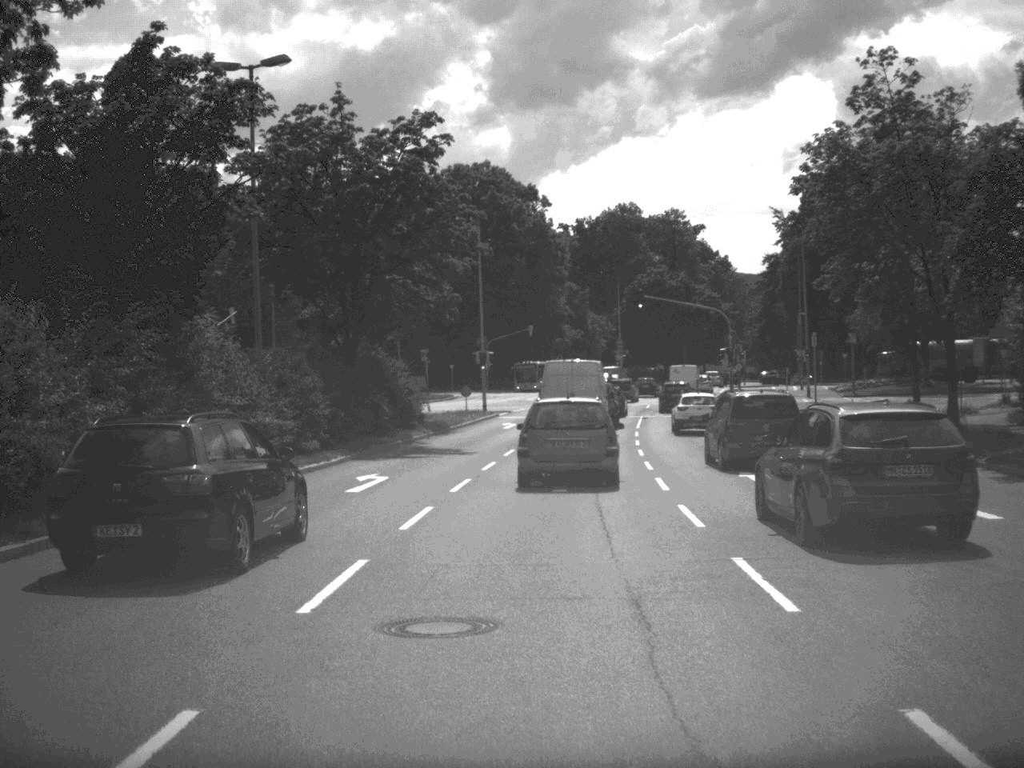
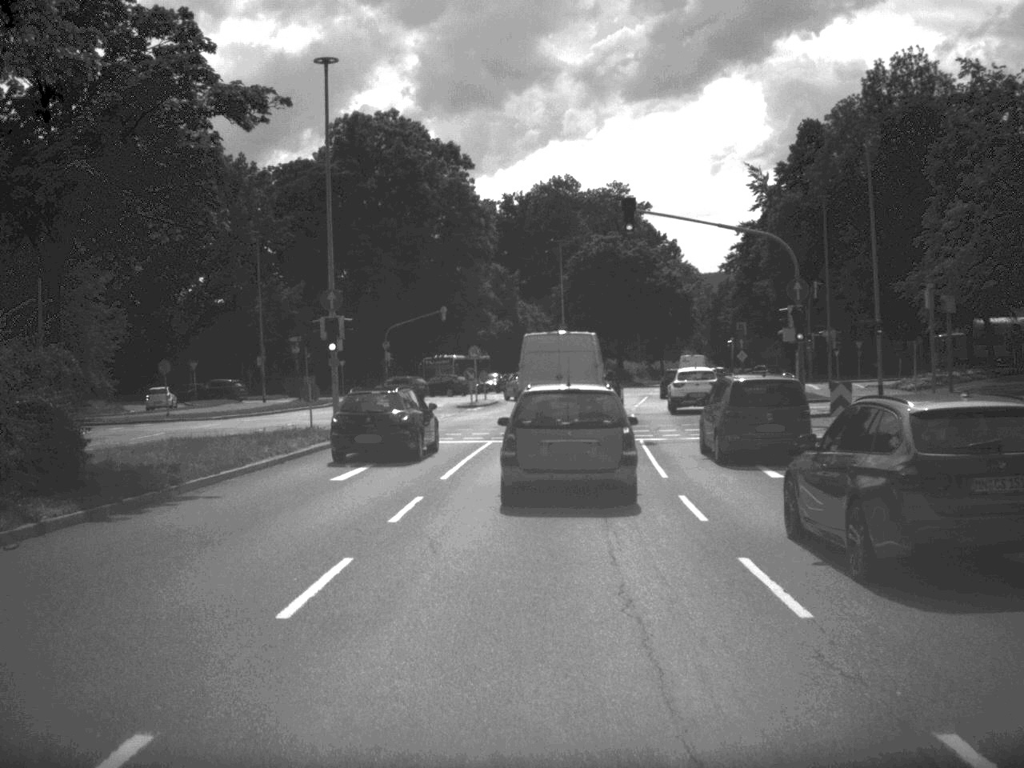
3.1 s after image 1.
(+0.9, +30.1) m; +3°
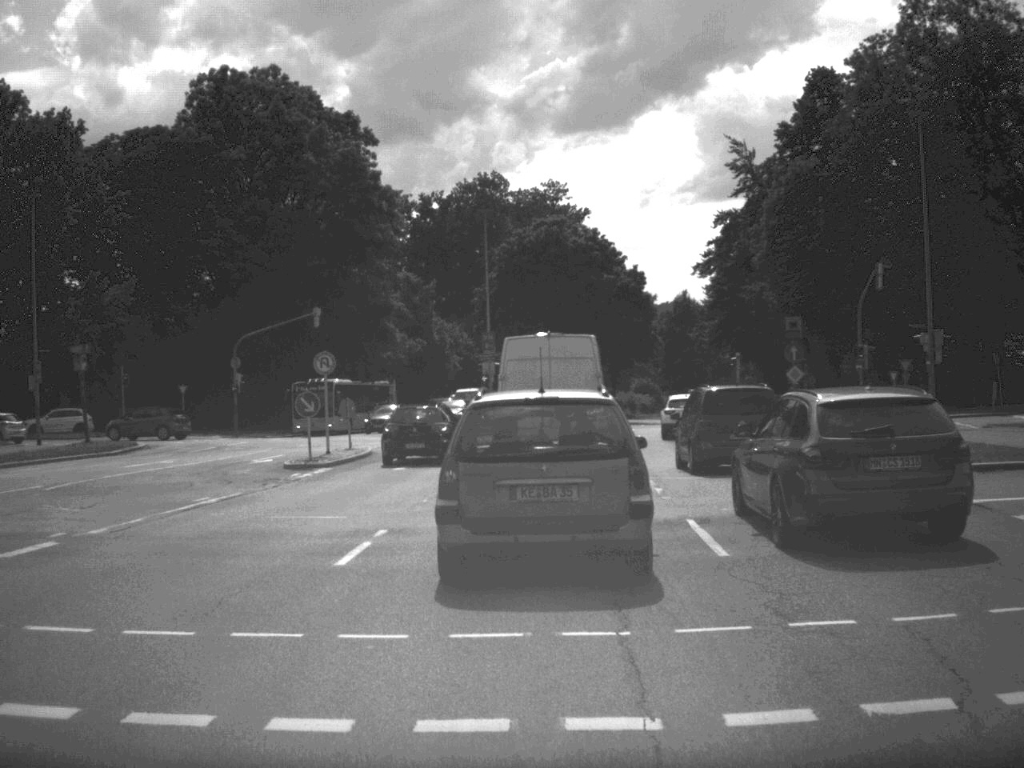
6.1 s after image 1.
(+0.7, +27.7) m; +3°
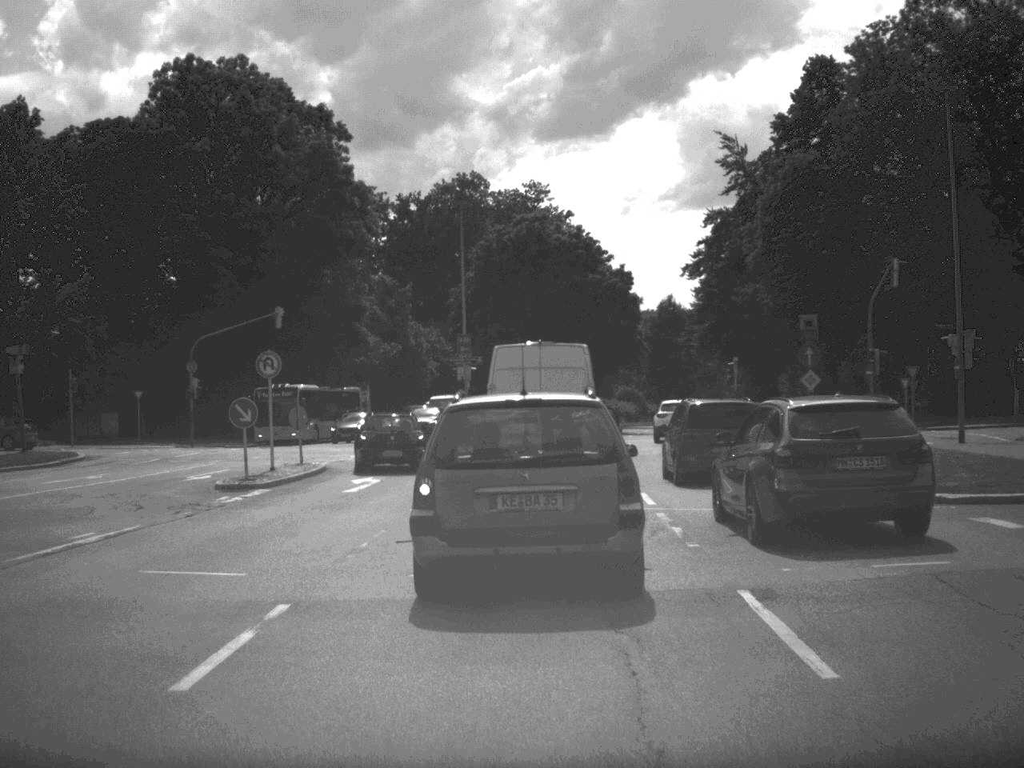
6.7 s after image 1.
(0.0, +4.7) m; +1°
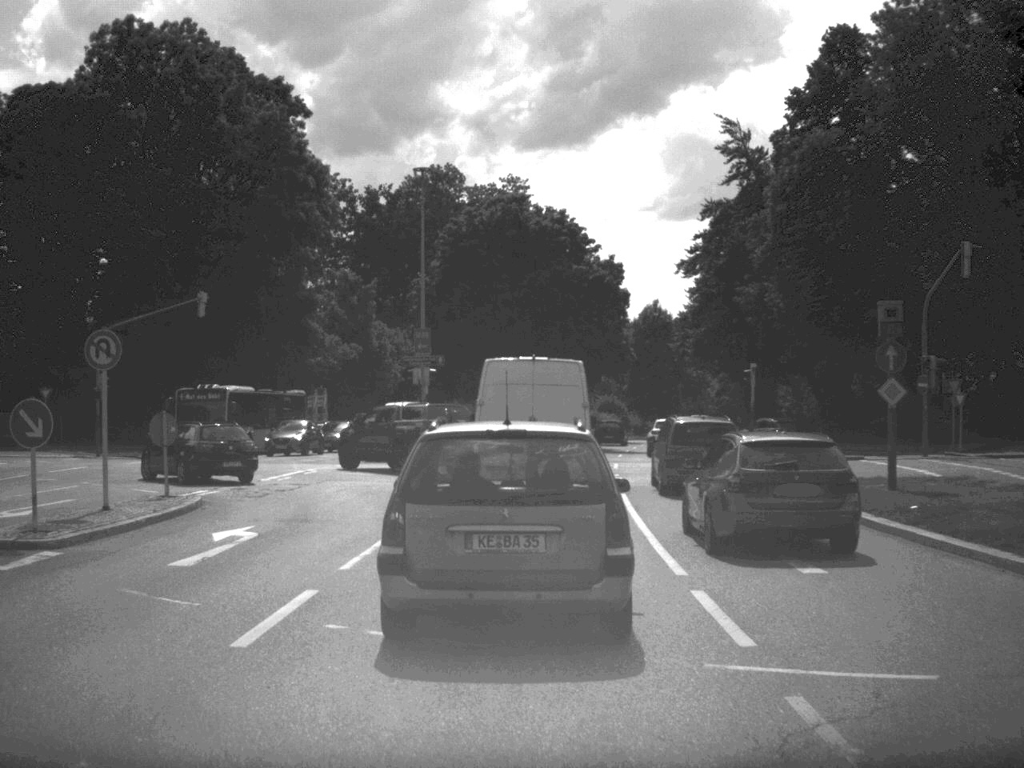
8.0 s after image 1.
(+0.1, +9.8) m; +1°
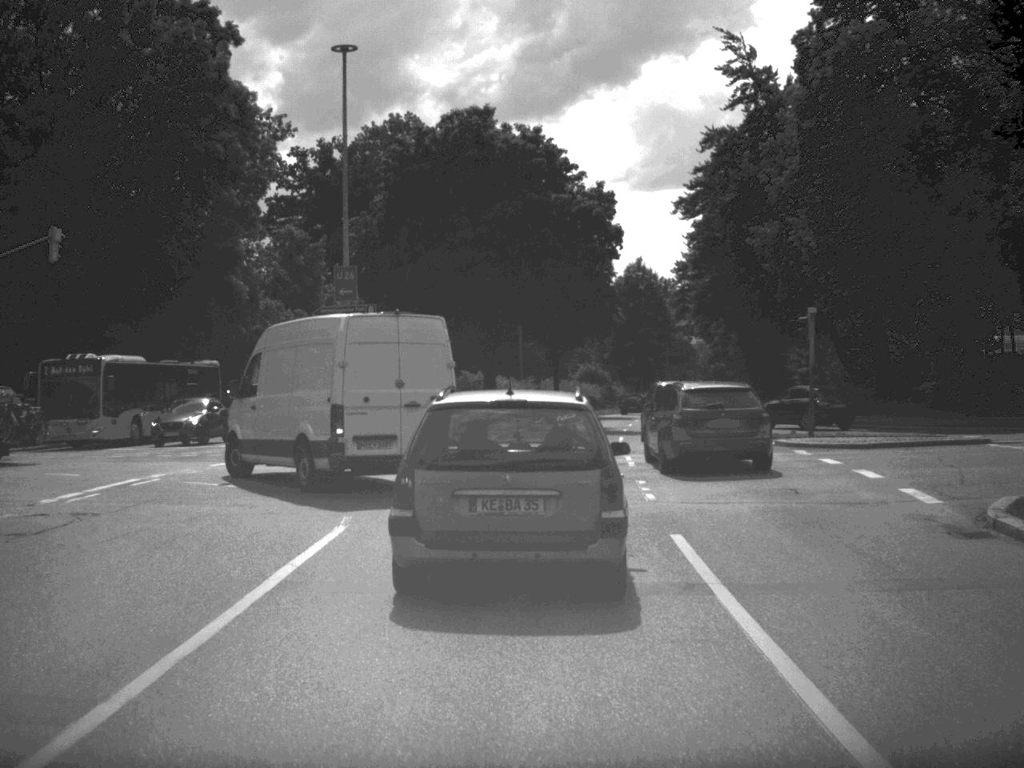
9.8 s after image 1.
(+0.1, +12.8) m; +1°
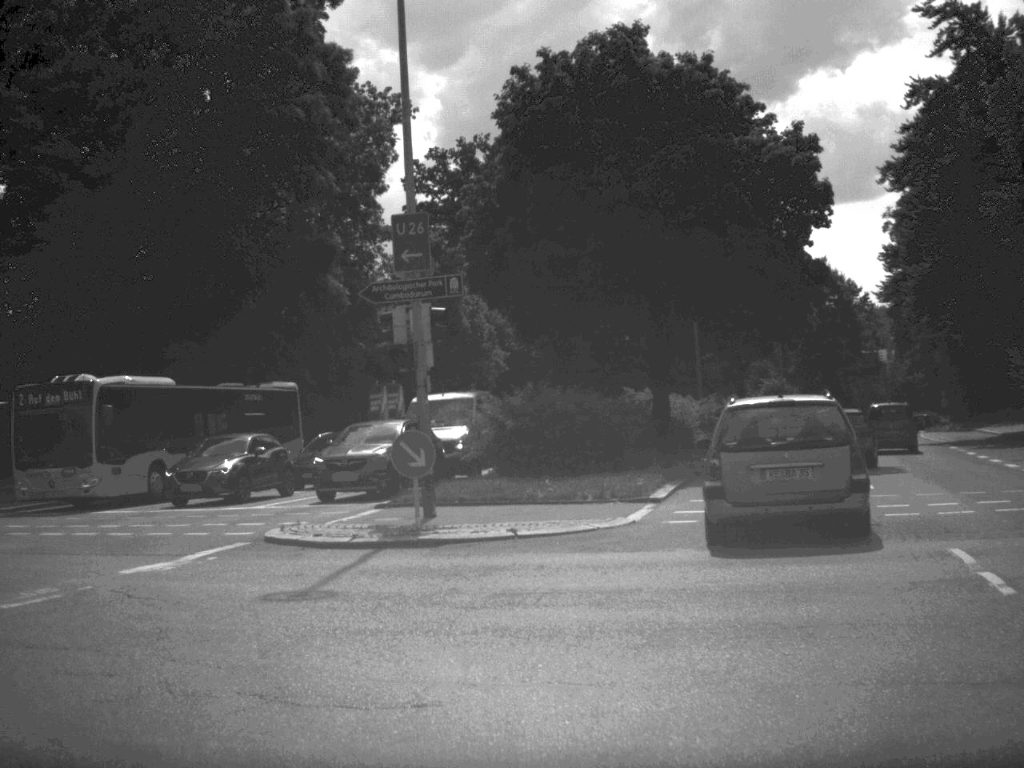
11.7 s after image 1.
(-0.2, +13.2) m; -8°
